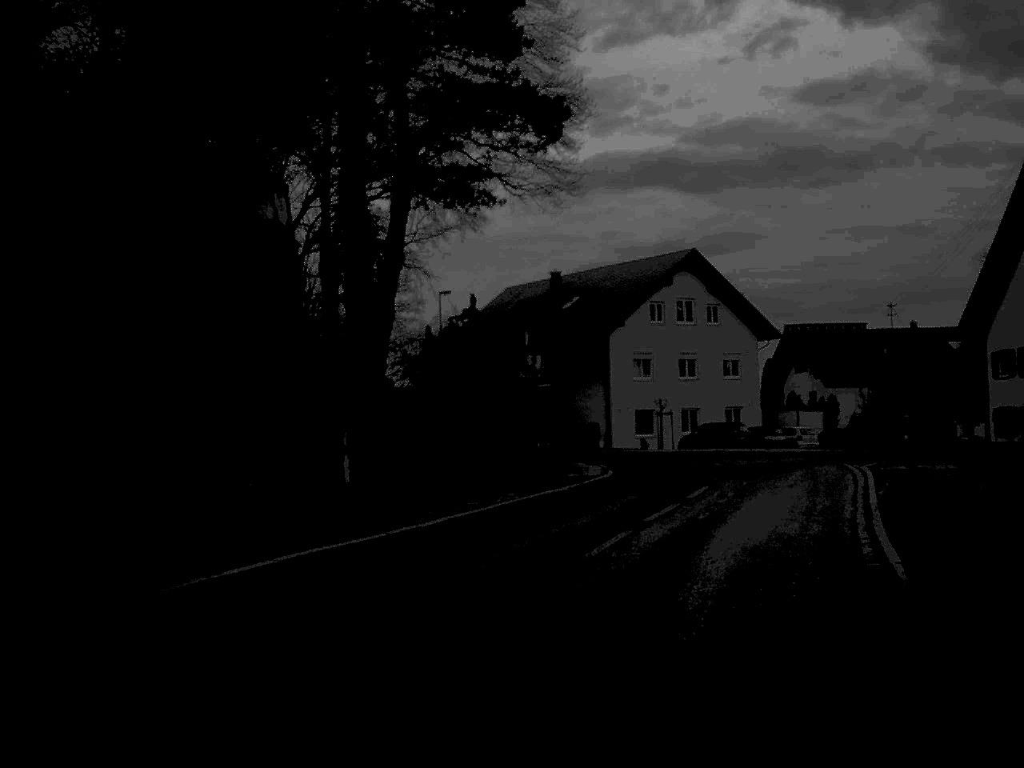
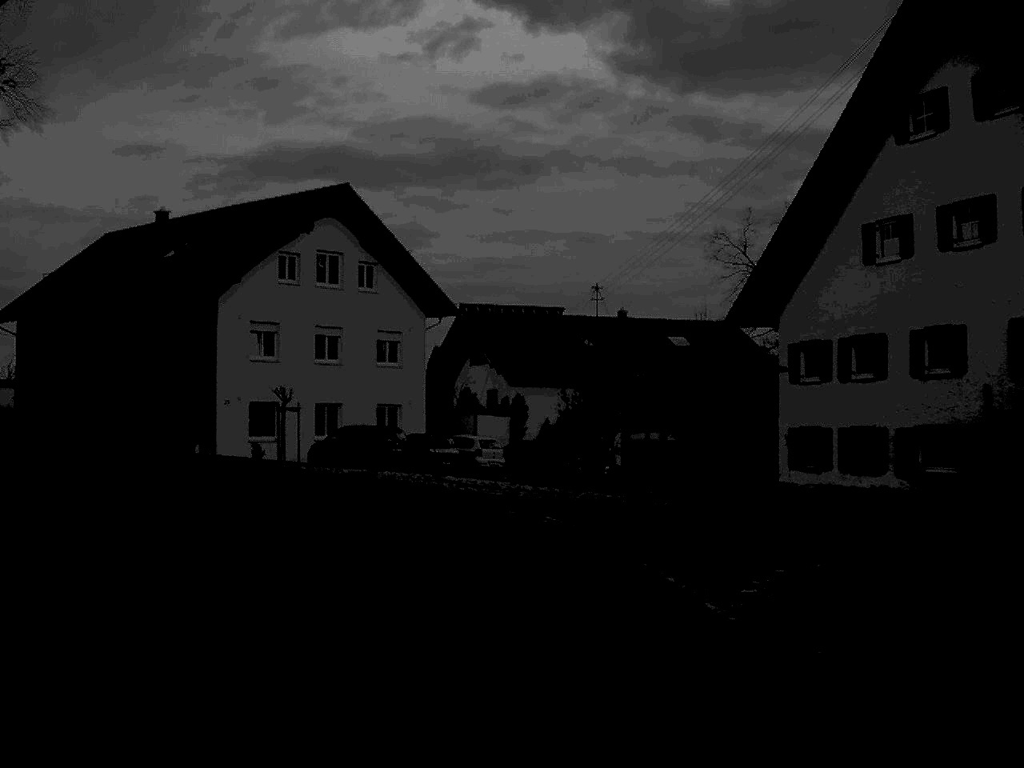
(+3.0, +19.1) m; +15°
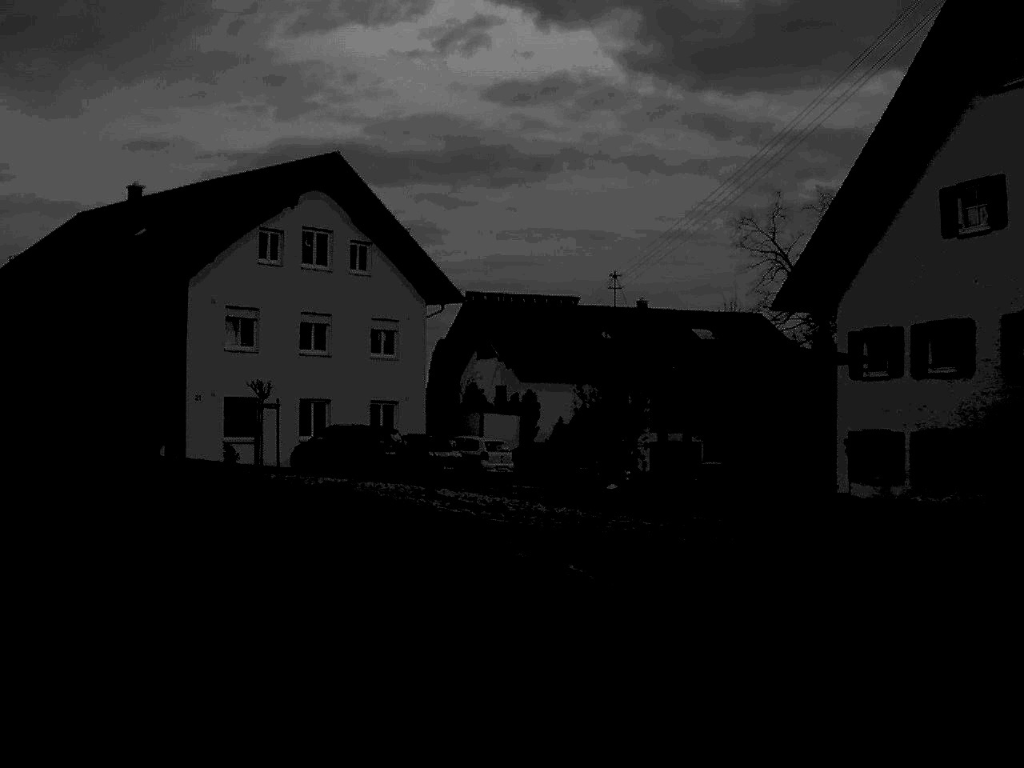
(0.0, +5.7) m; -1°
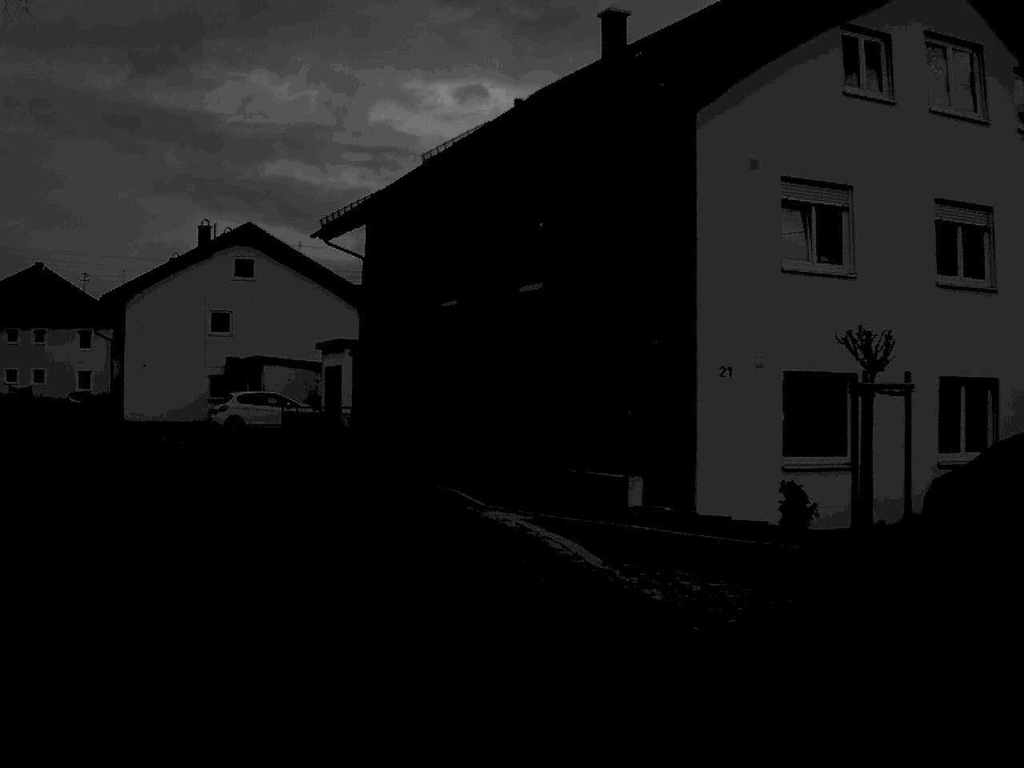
(-4.6, +22.3) m; -26°
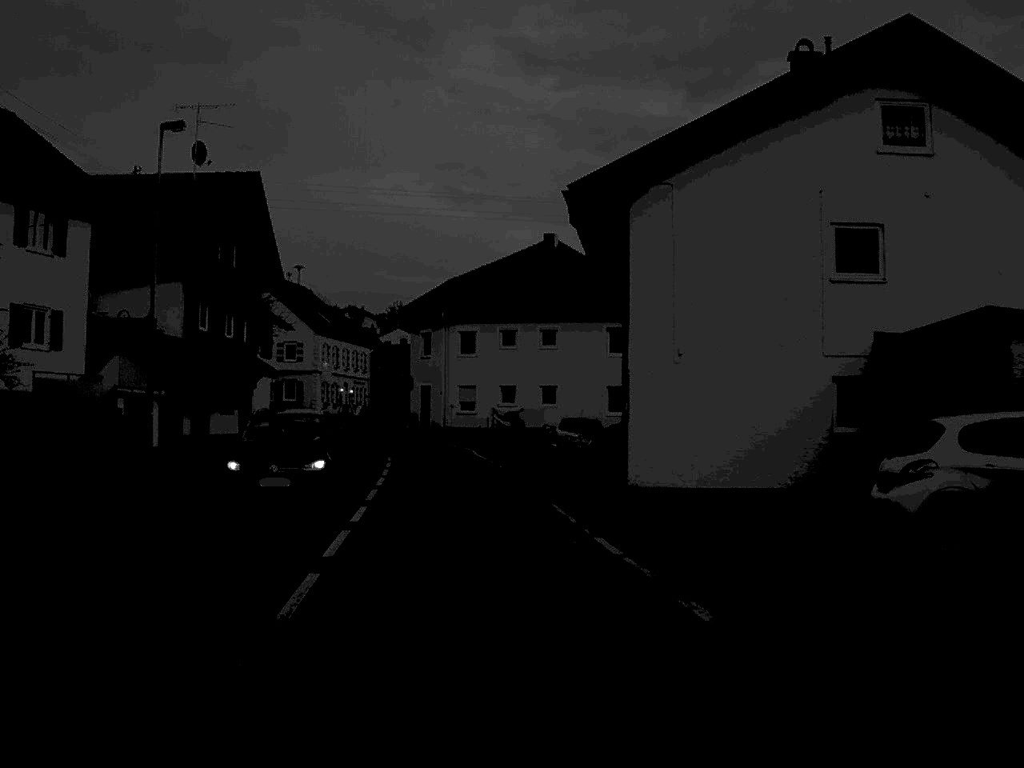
(-7.4, +29.3) m; -25°
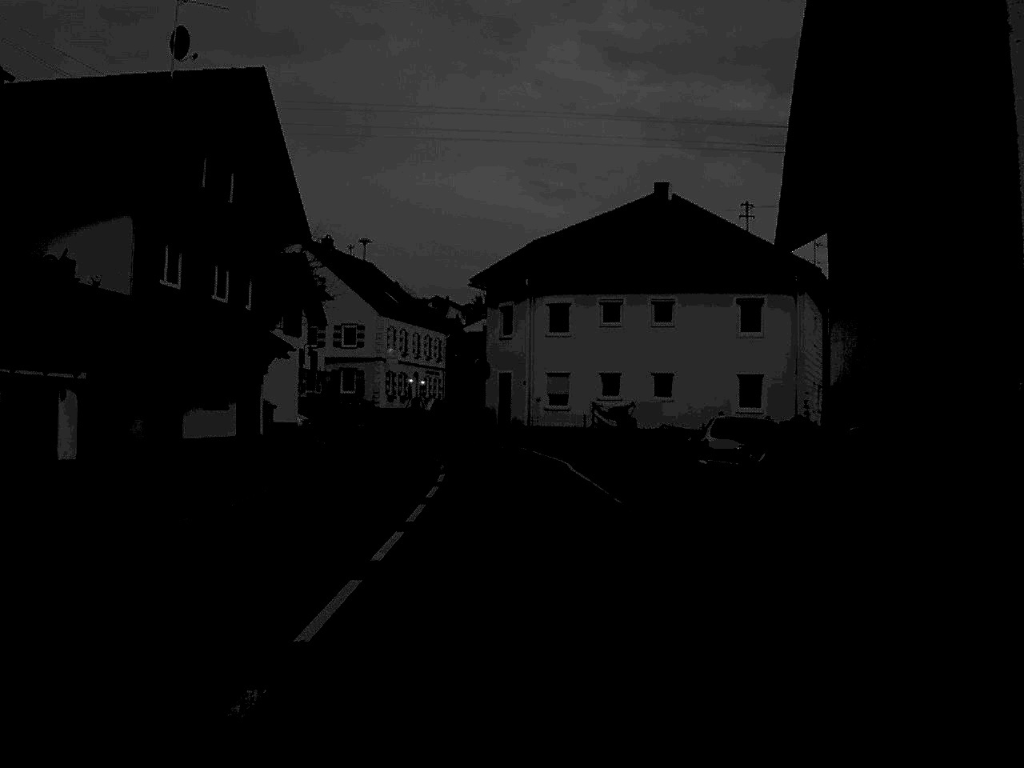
(-0.6, +14.2) m; -4°
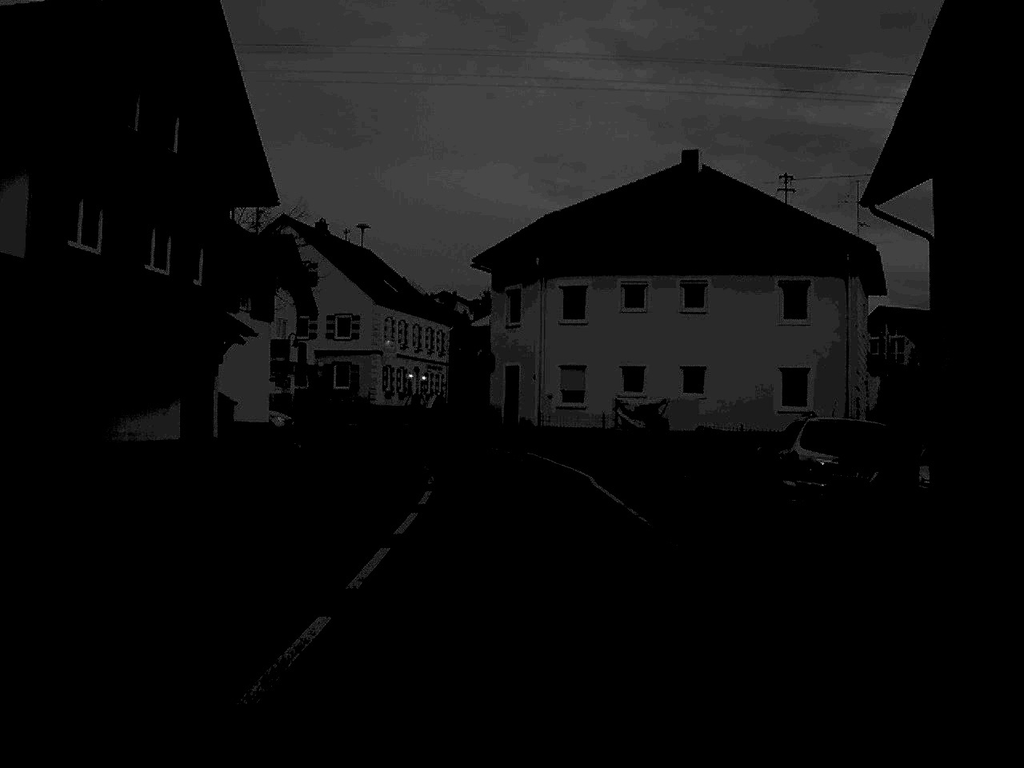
(0.0, +6.6) m; 0°
